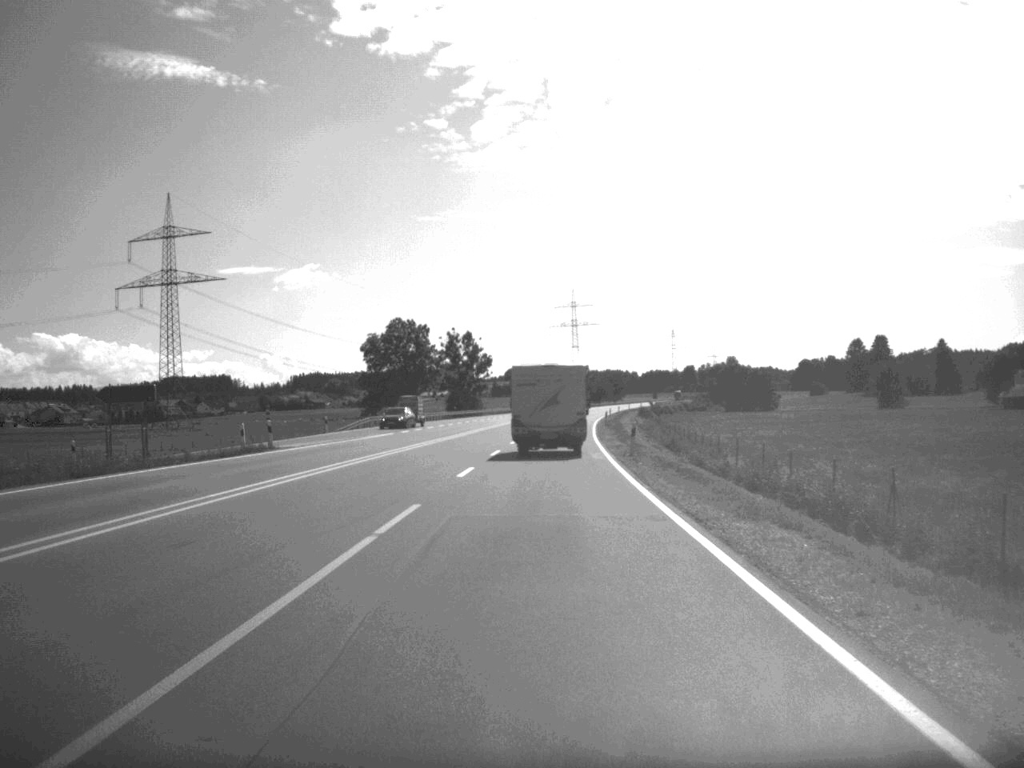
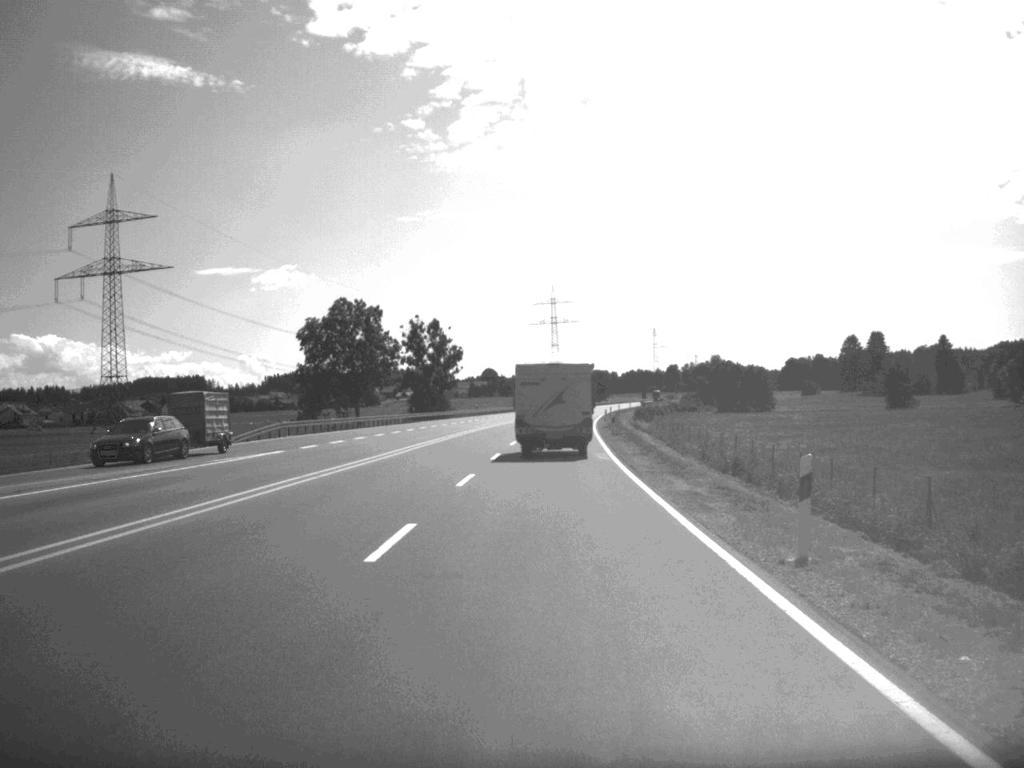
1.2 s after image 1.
(+0.2, +27.0) m; +1°
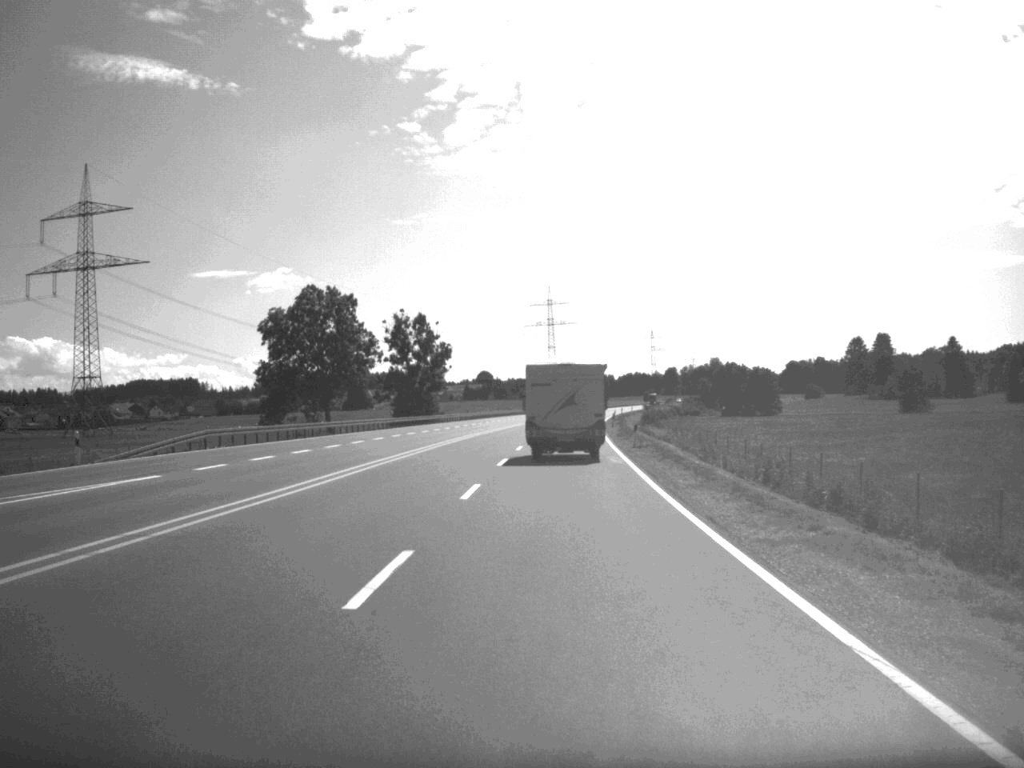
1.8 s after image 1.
(0.0, +14.8) m; 0°
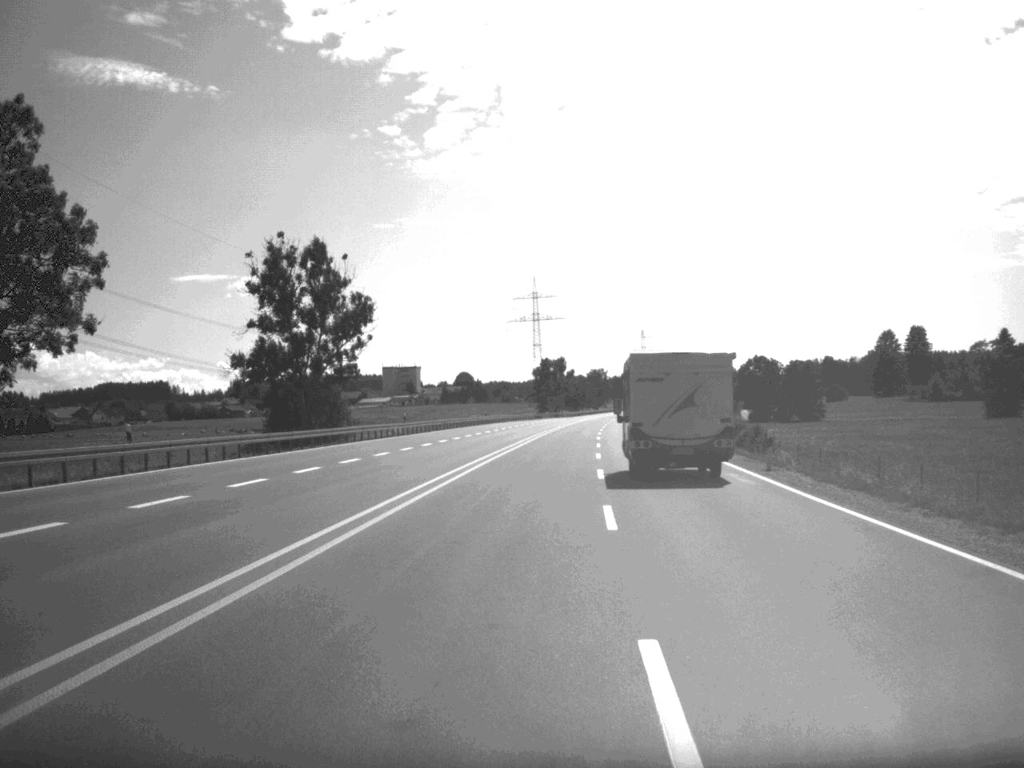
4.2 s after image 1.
(-0.1, +65.0) m; +1°
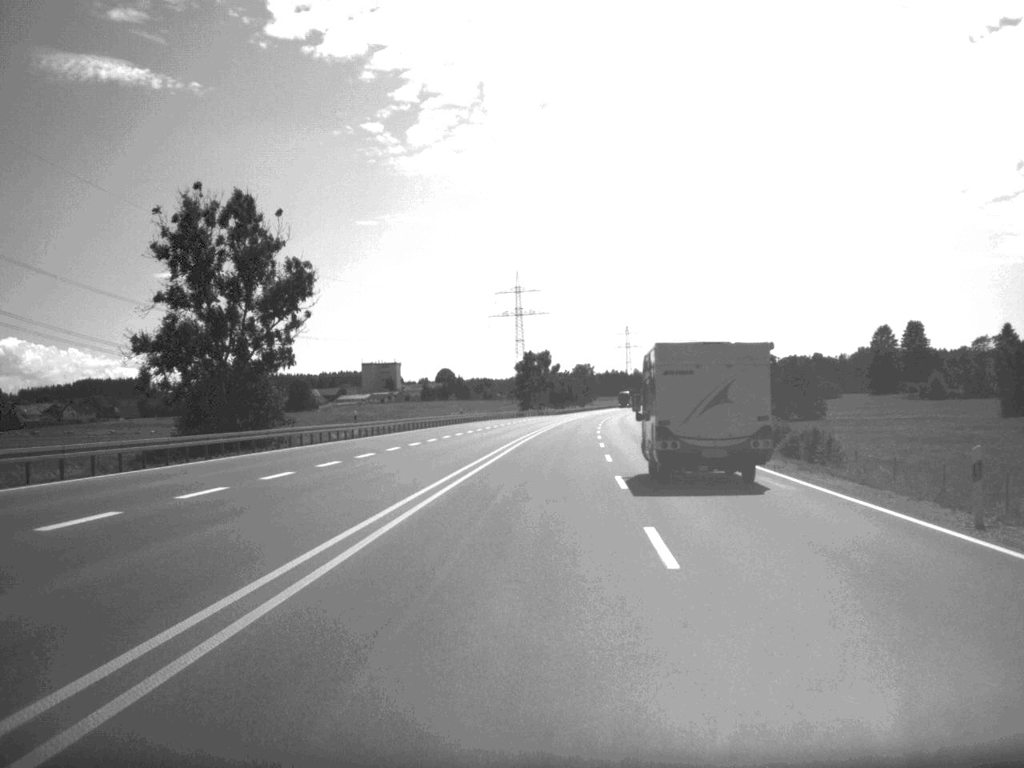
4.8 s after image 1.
(+0.1, +16.4) m; +1°
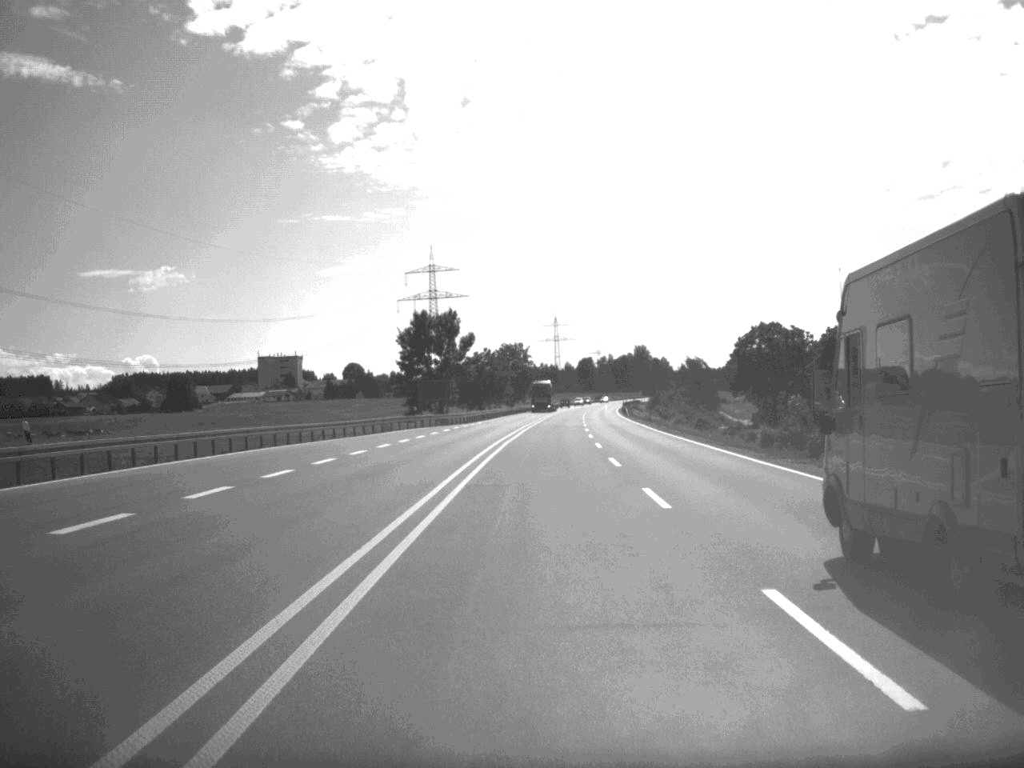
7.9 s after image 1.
(+3.0, +89.1) m; +3°
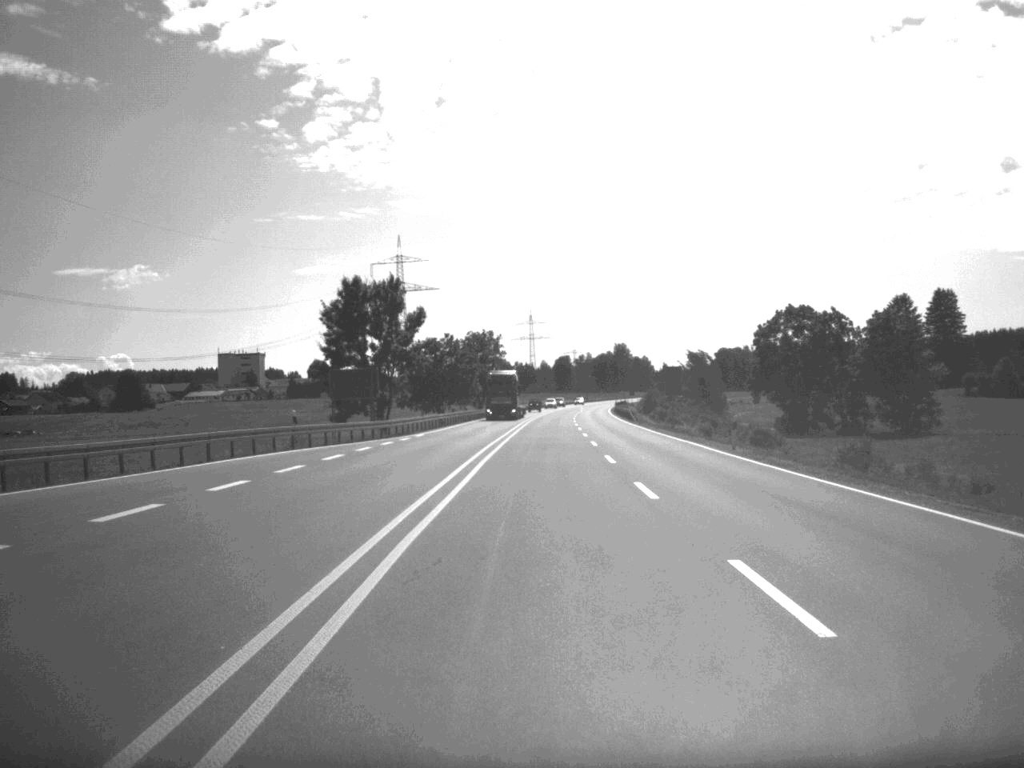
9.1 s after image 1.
(+0.3, +33.9) m; +1°
